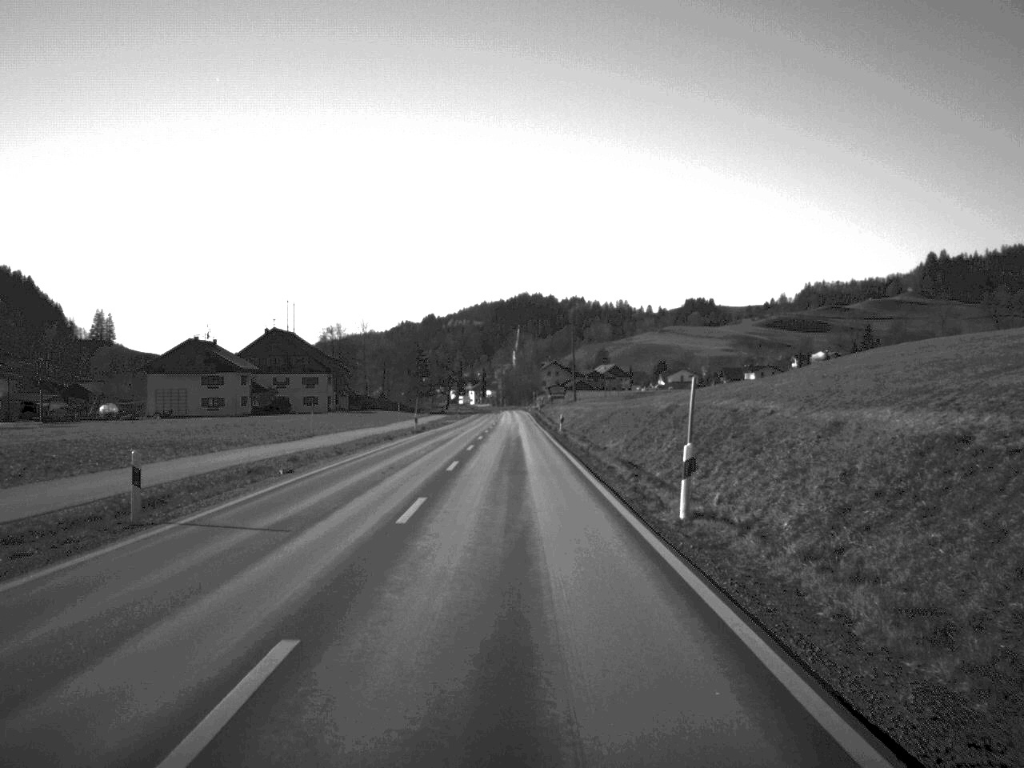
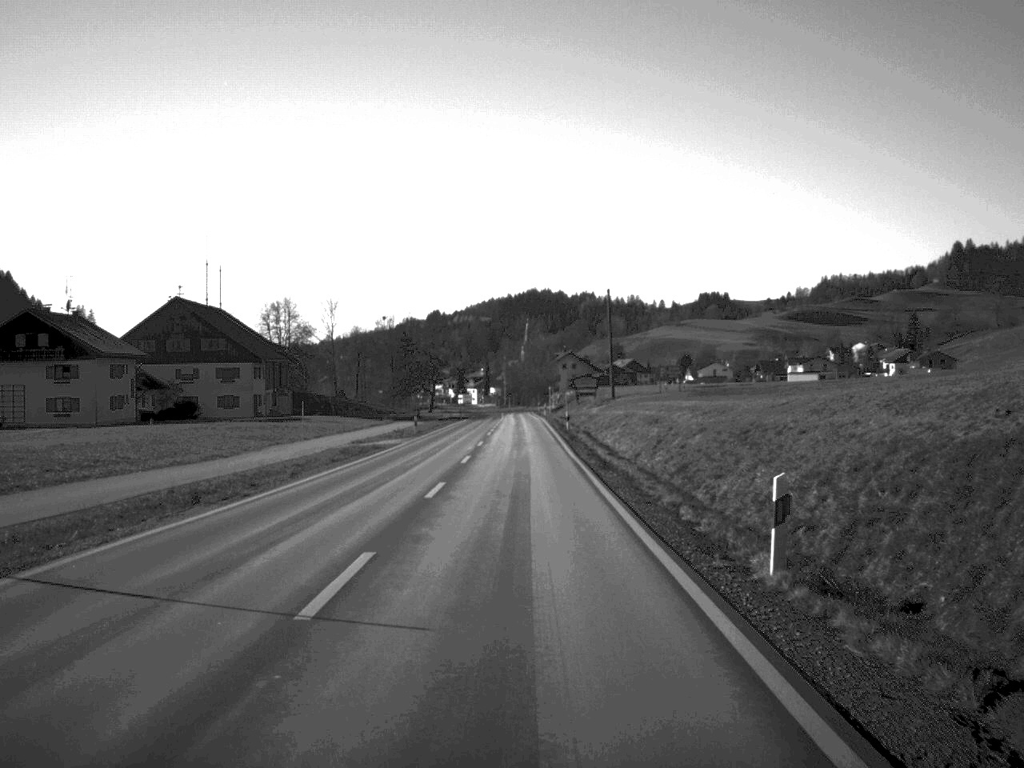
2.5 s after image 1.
(-0.3, +54.7) m; 0°
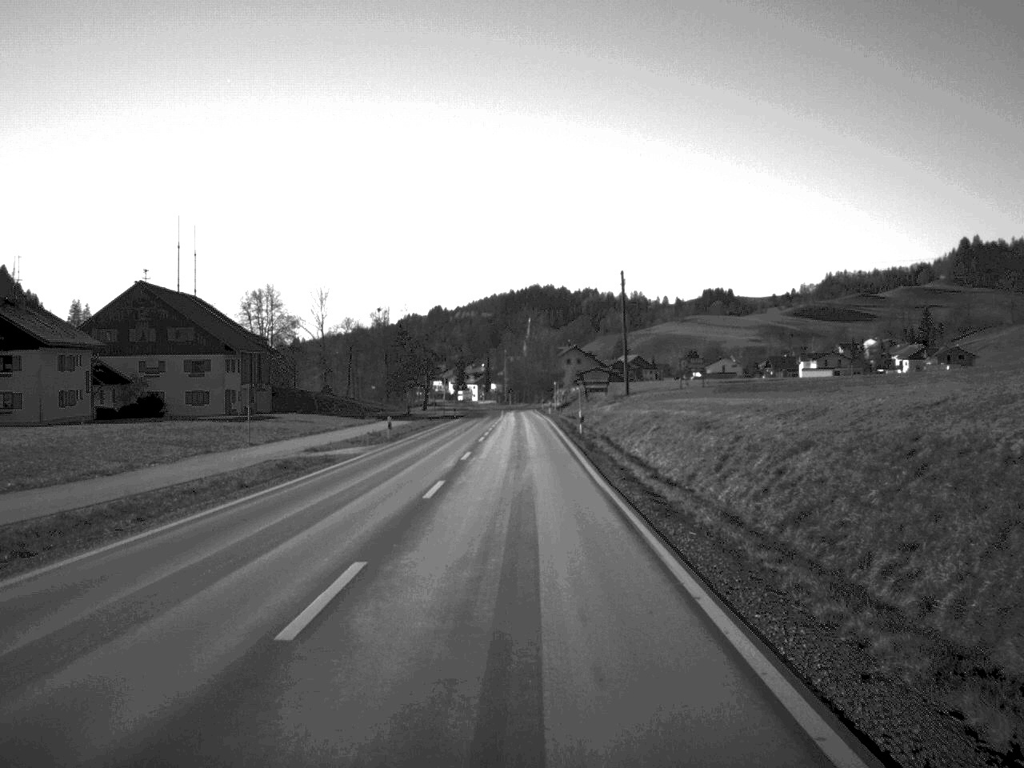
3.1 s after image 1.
(0.0, +12.7) m; 0°
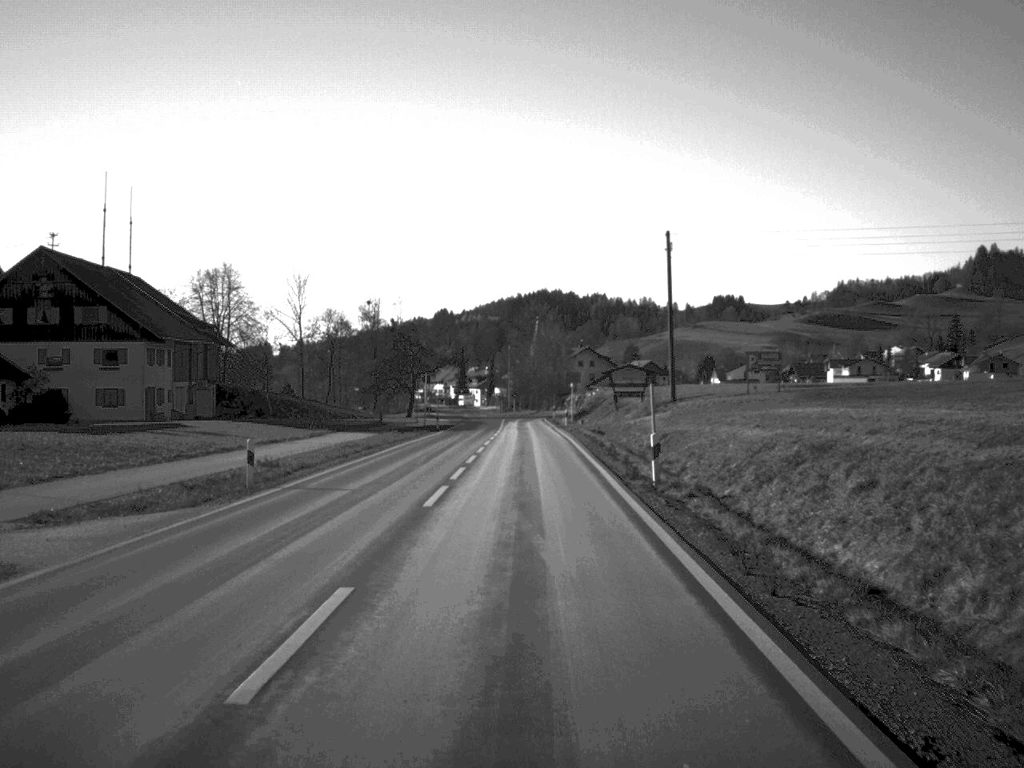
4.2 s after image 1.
(-0.1, +25.7) m; 0°
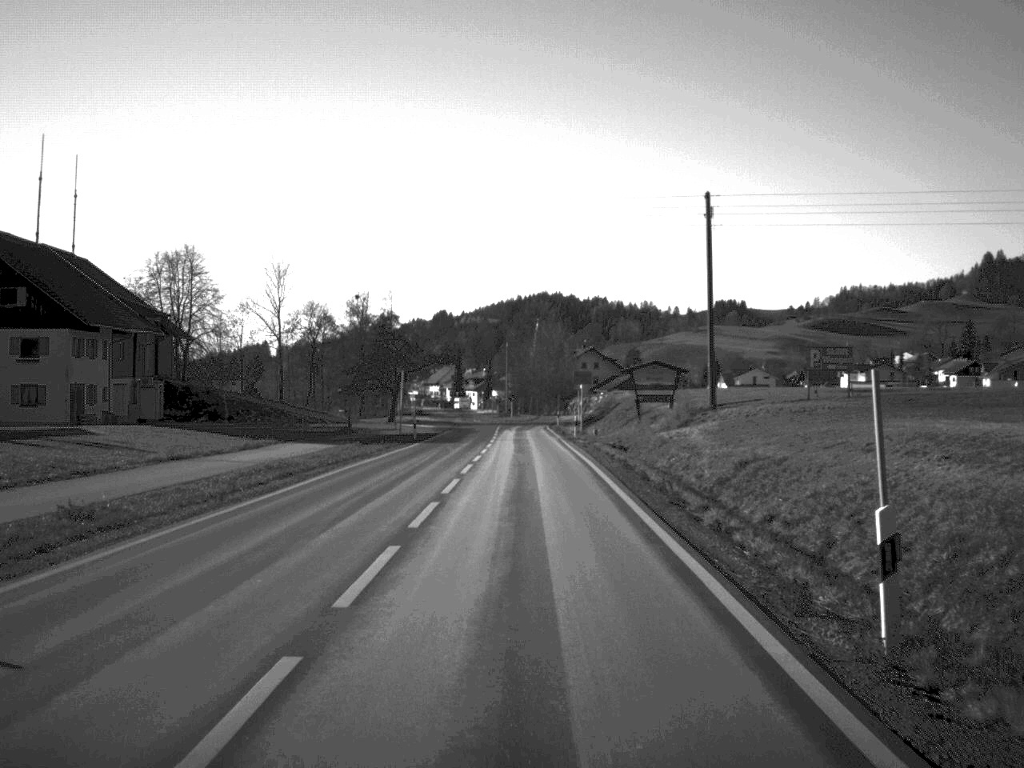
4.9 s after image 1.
(0.0, +14.8) m; 0°
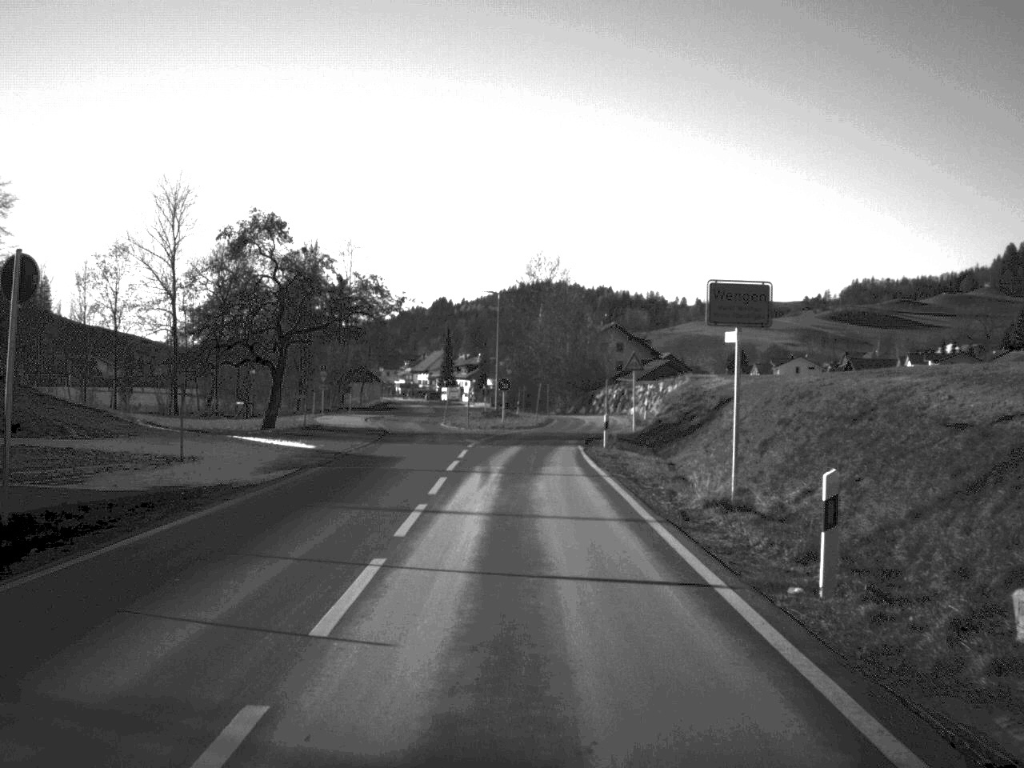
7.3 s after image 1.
(-0.1, +49.0) m; 0°
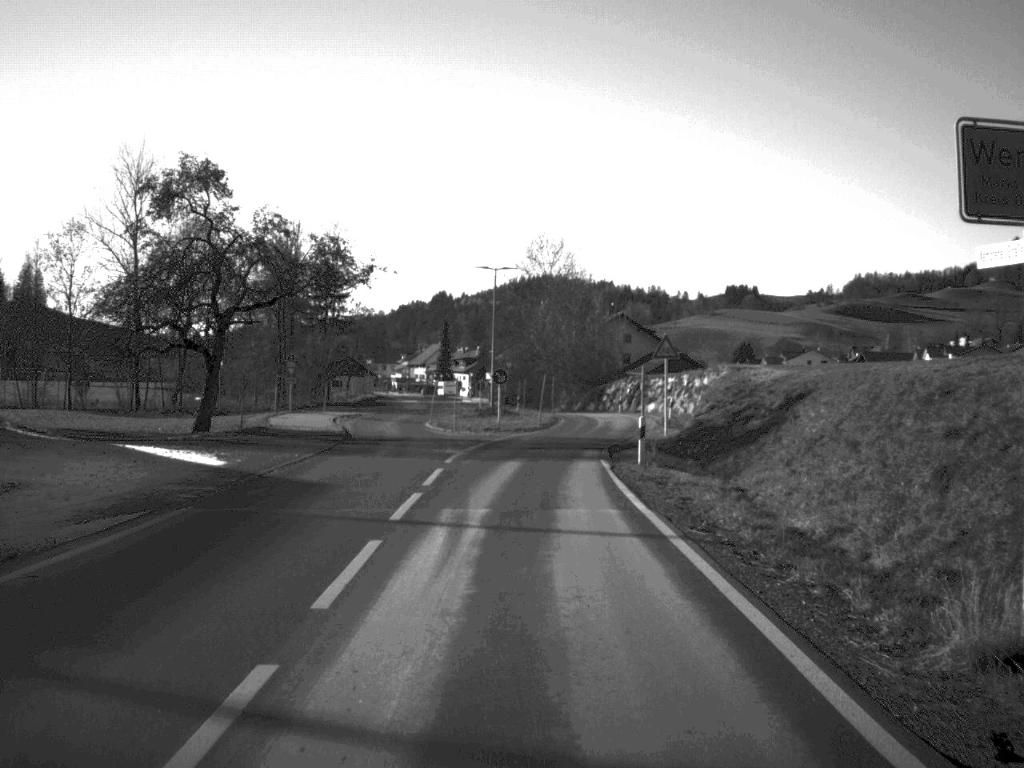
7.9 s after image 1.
(0.0, +11.1) m; 0°
